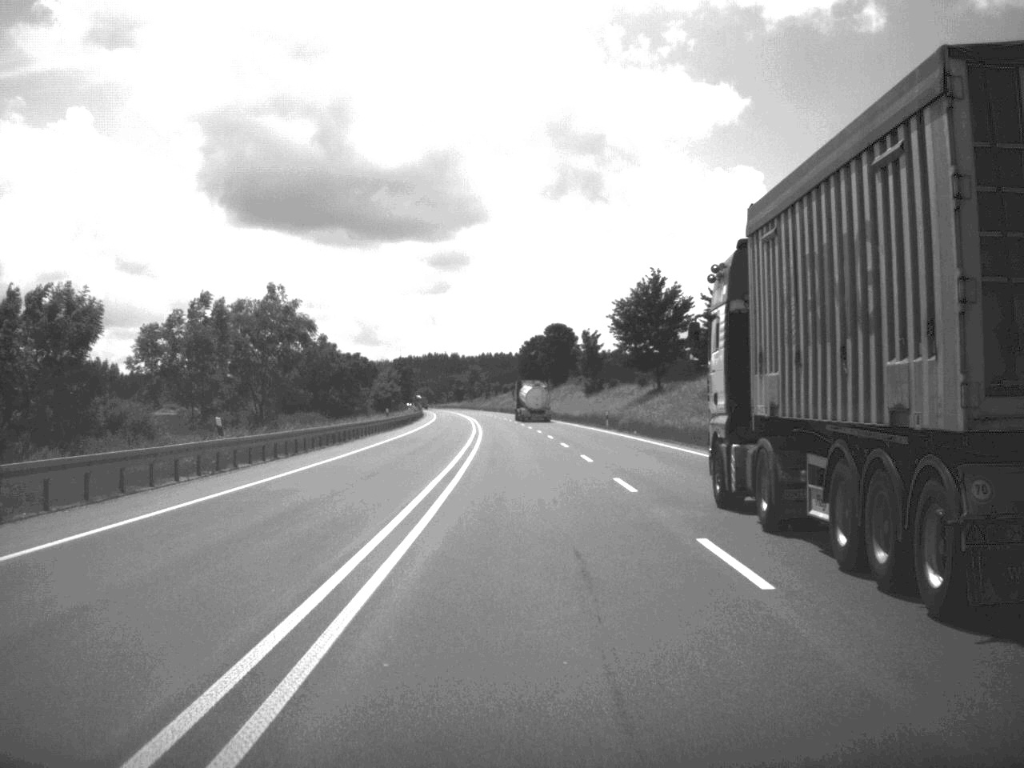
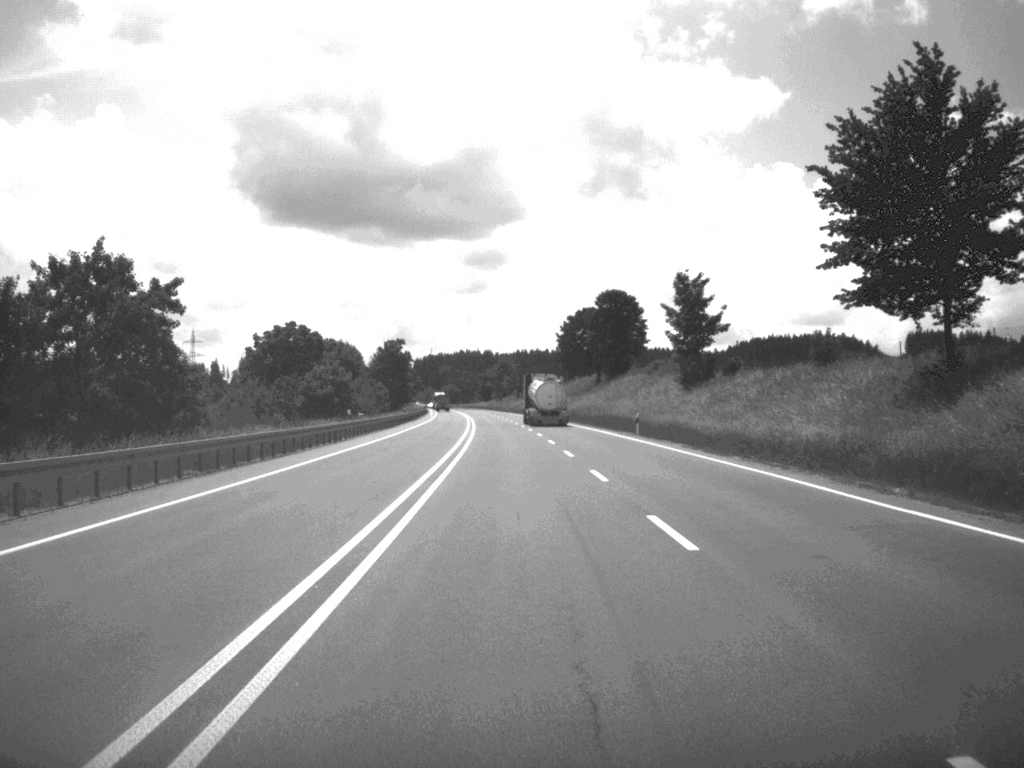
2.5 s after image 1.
(-1.1, +68.3) m; -2°
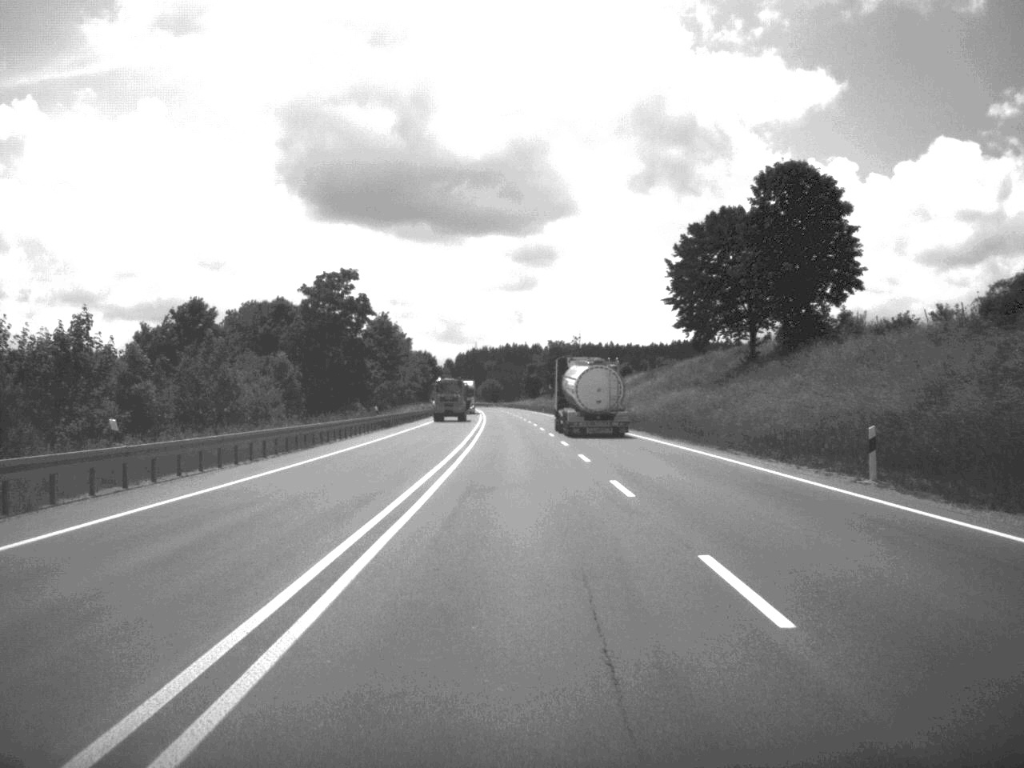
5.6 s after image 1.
(-2.2, +86.8) m; -2°
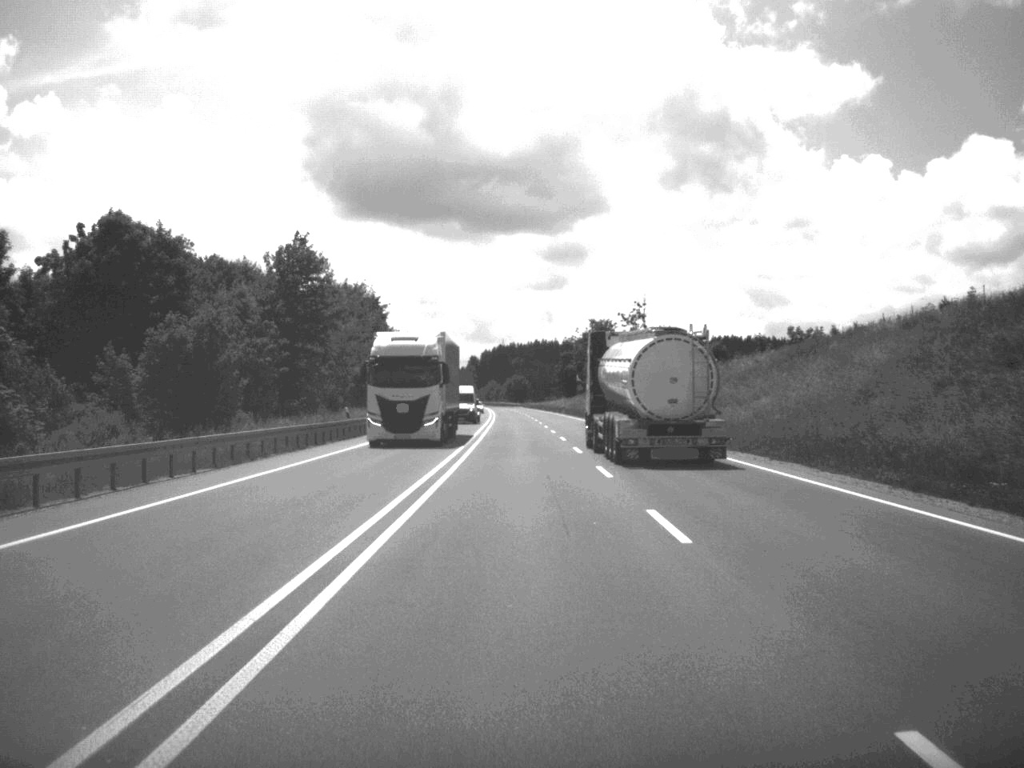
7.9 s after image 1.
(-0.8, +66.8) m; -2°
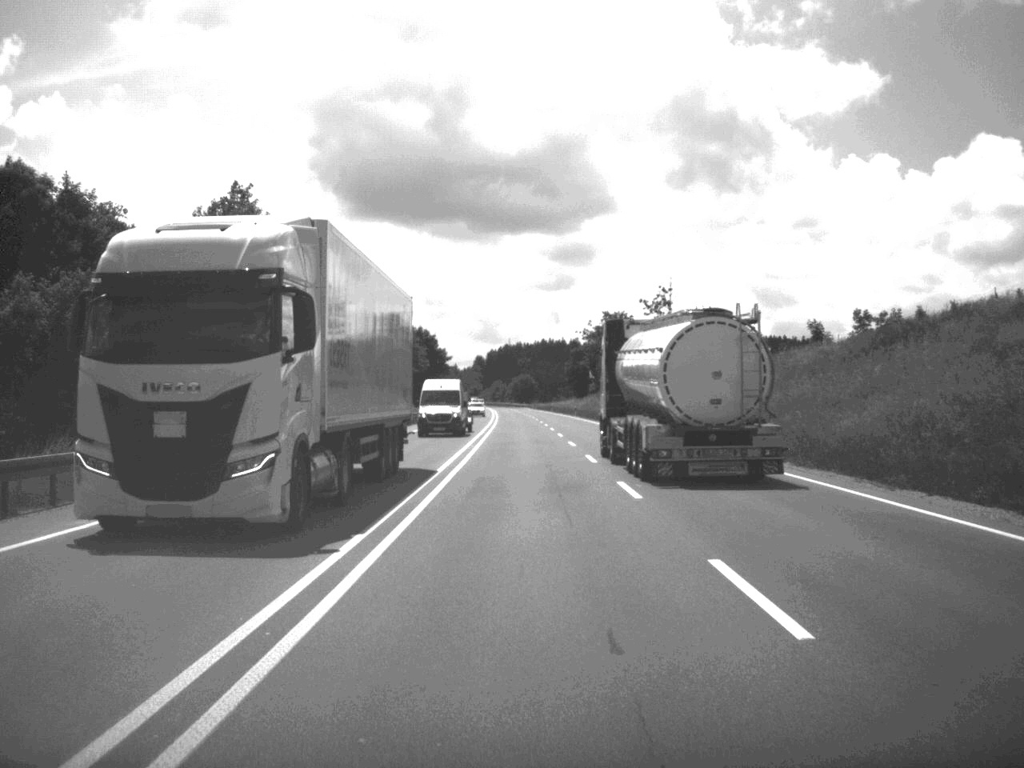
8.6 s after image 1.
(-0.1, +17.3) m; 0°
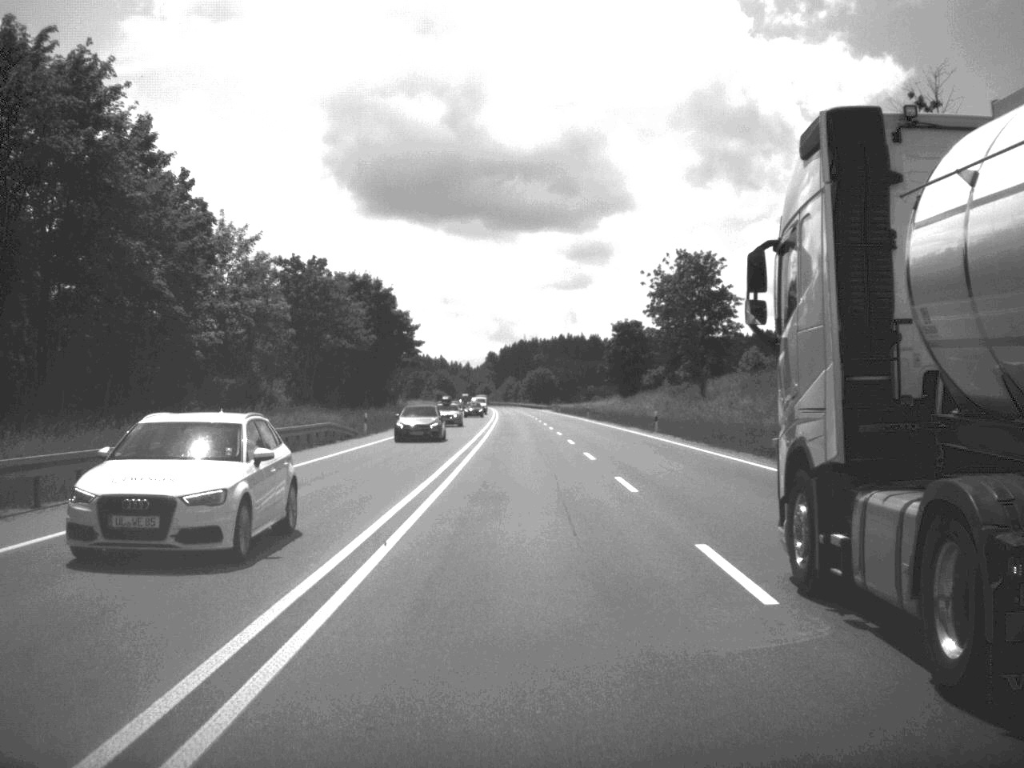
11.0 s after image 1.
(-0.5, +69.7) m; -1°
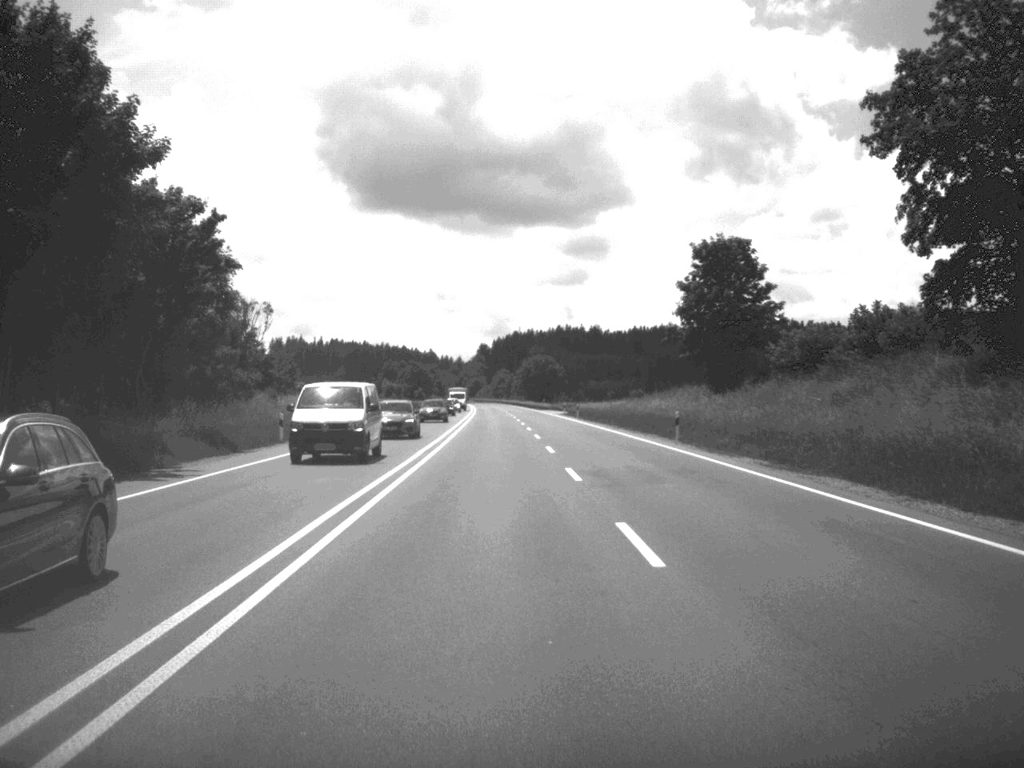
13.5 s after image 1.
(0.0, +69.1) m; 0°
